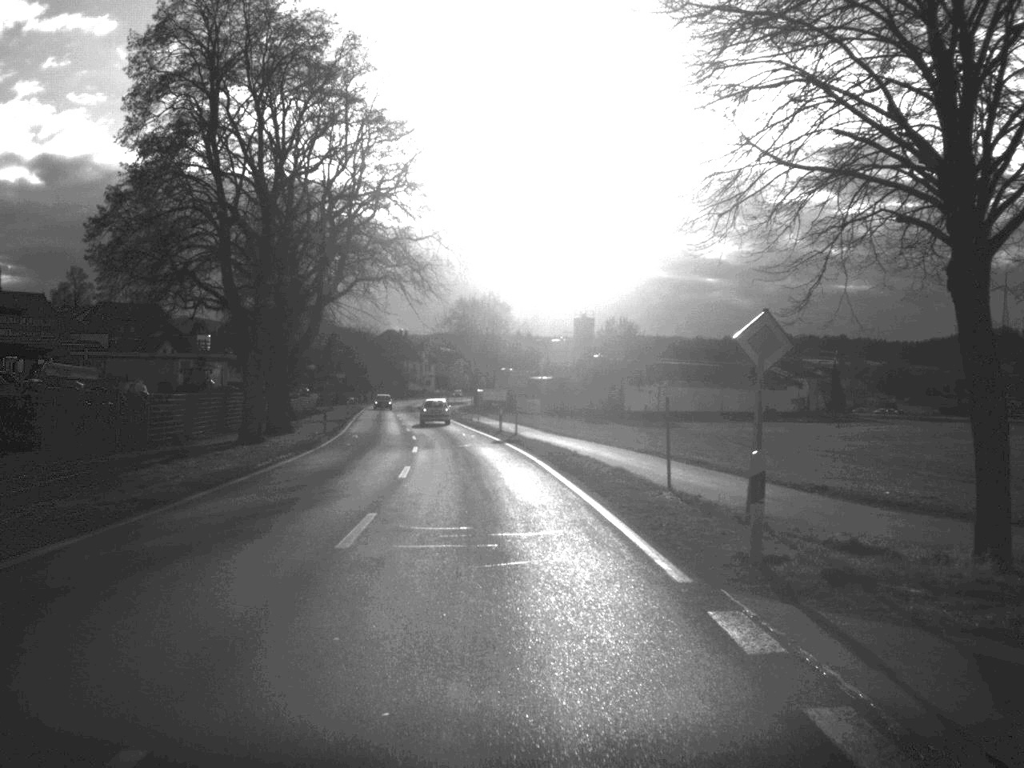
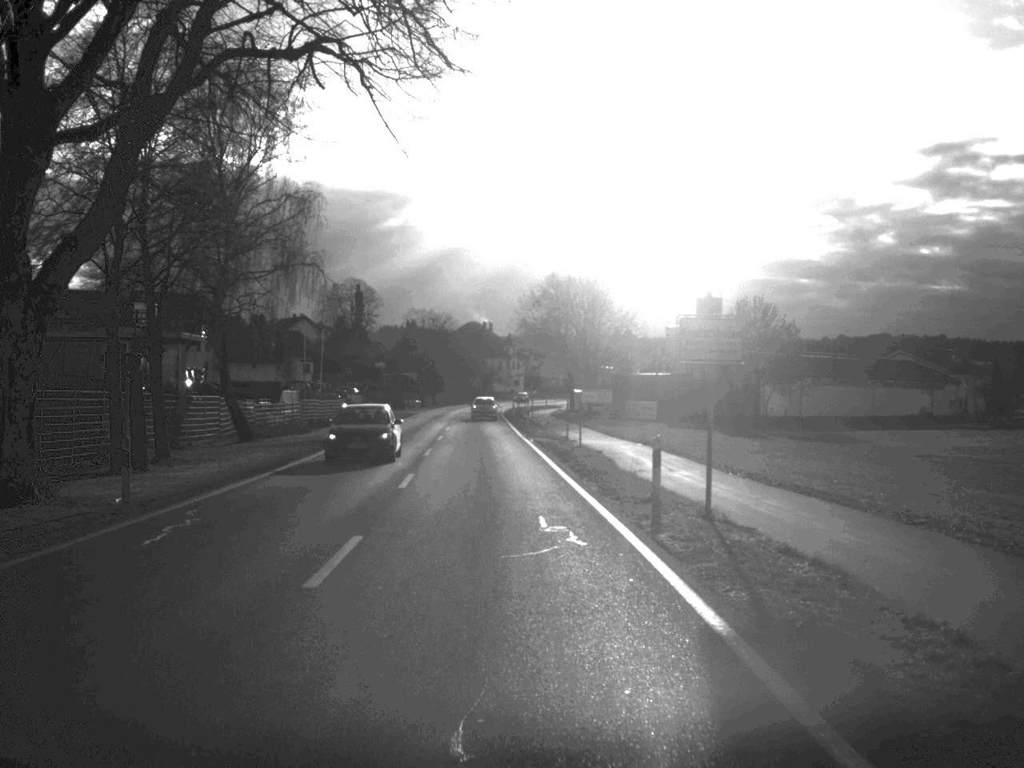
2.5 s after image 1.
(-1.3, +35.2) m; -4°
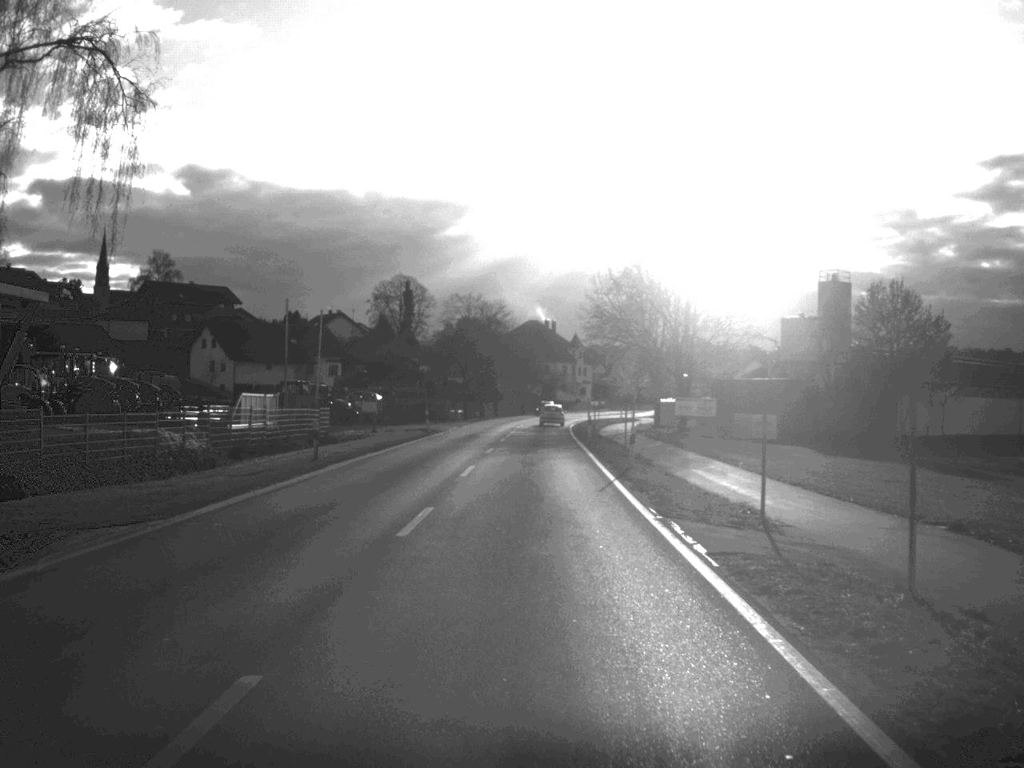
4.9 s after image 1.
(-0.9, +31.6) m; -3°
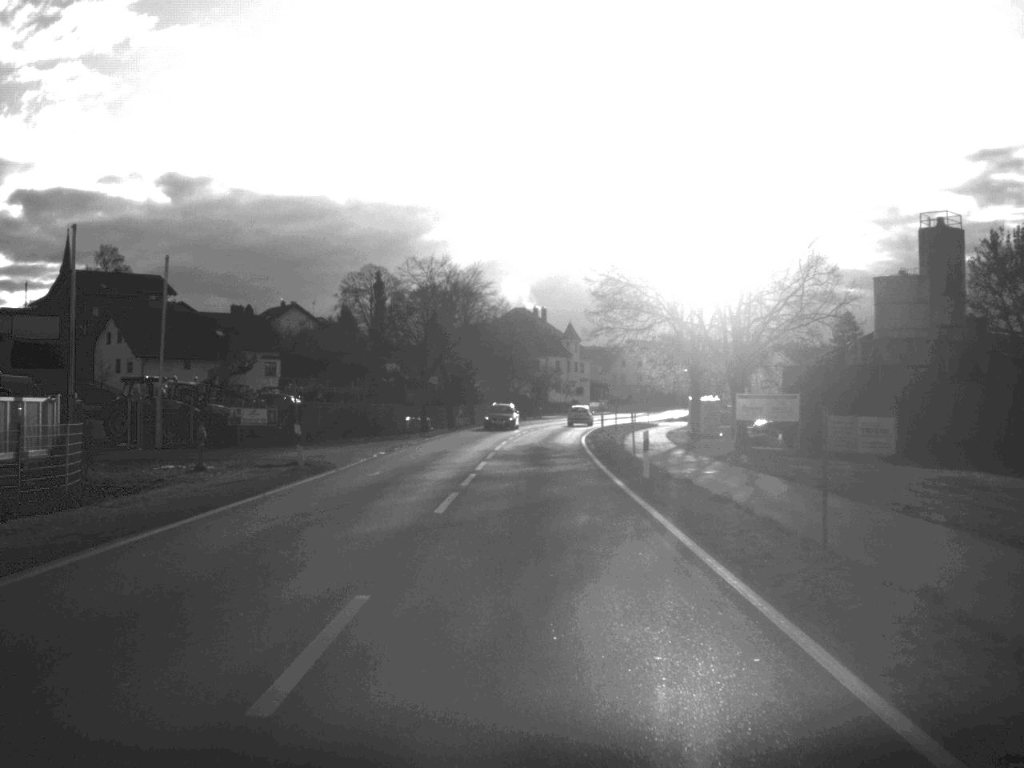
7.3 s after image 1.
(+0.1, +32.6) m; 0°
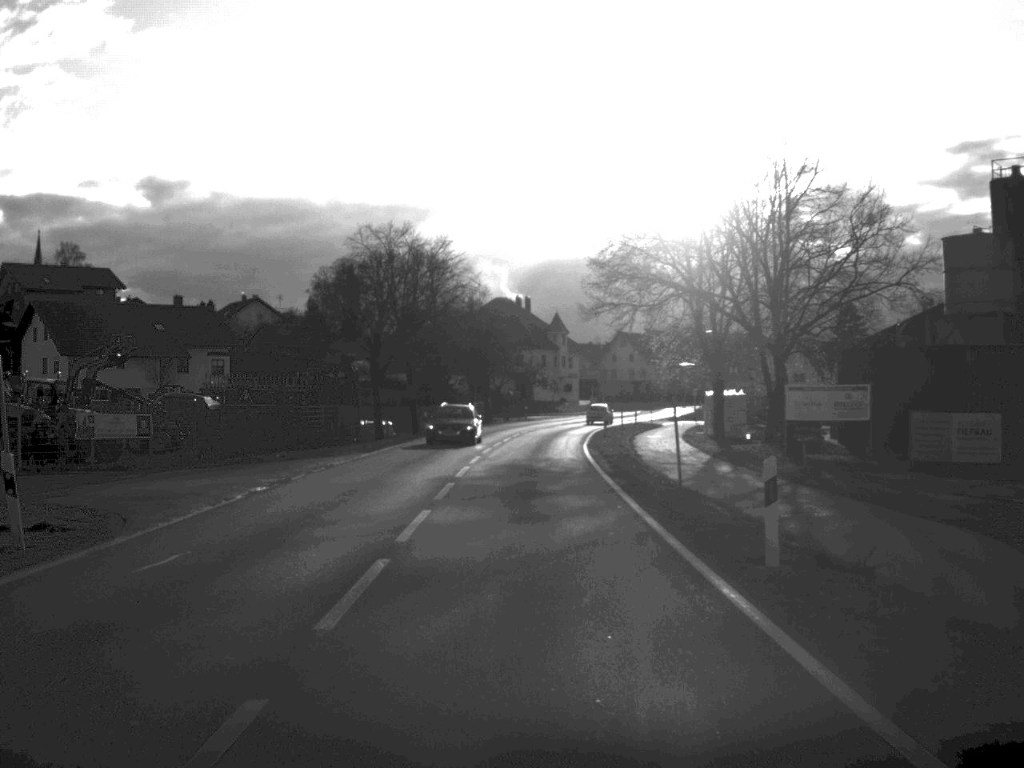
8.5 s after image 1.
(+0.1, +15.8) m; +1°
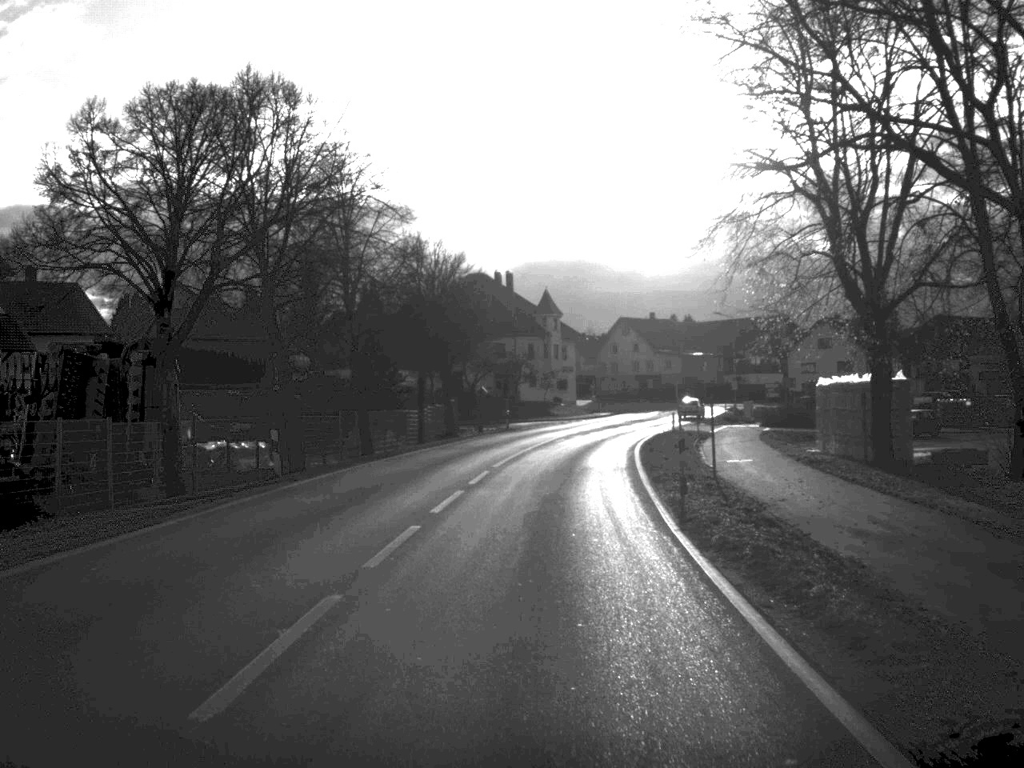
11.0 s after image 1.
(+0.2, +32.7) m; 0°
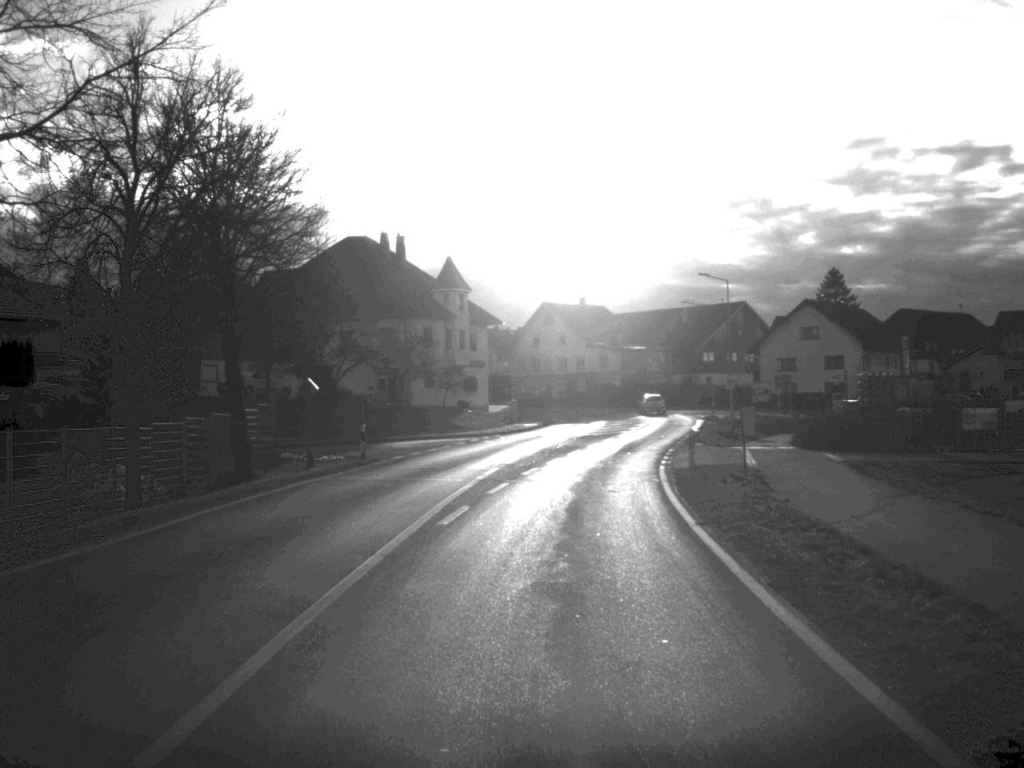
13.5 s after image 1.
(+0.9, +32.7) m; +4°
